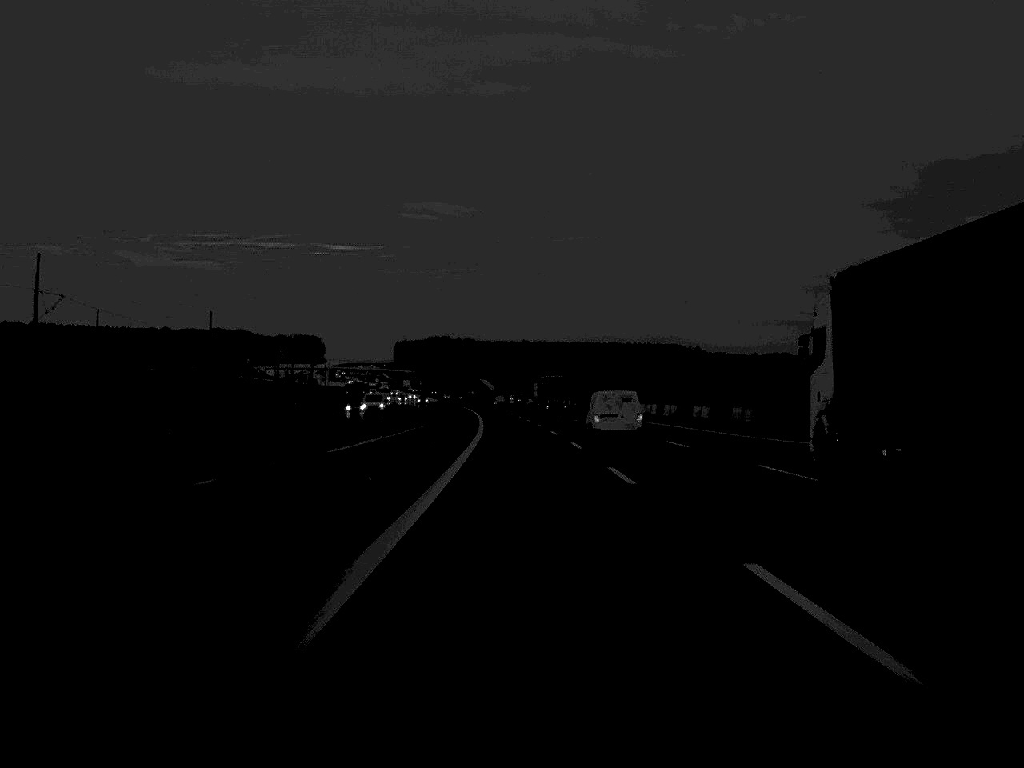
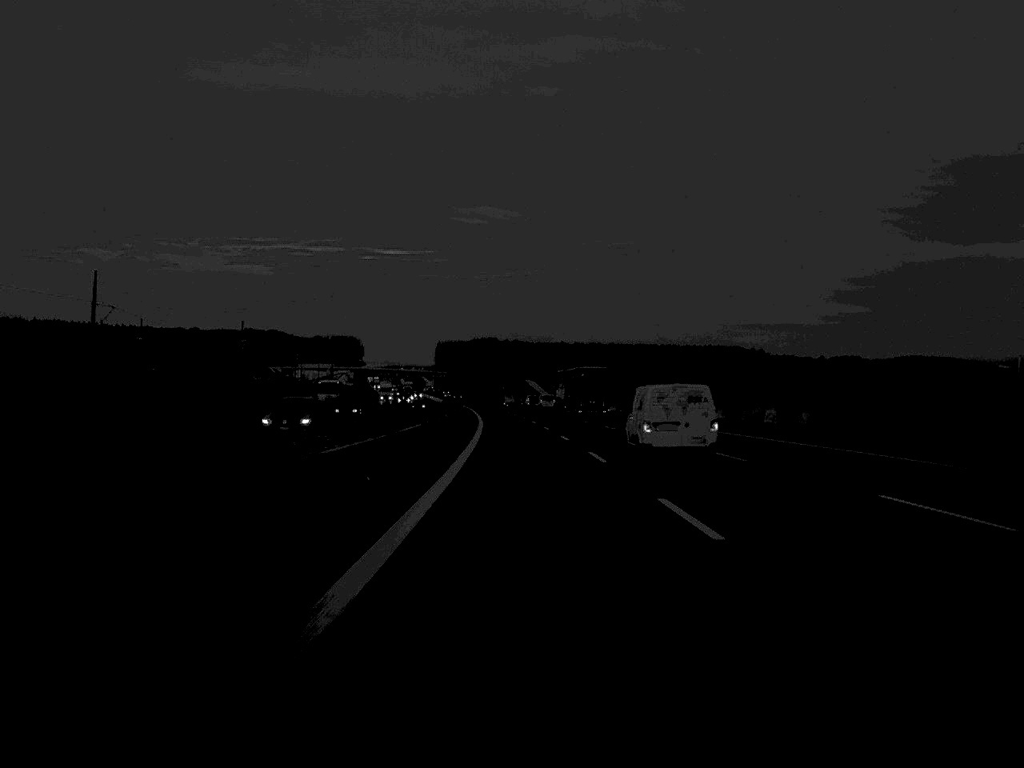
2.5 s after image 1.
(-2.0, +99.5) m; -2°
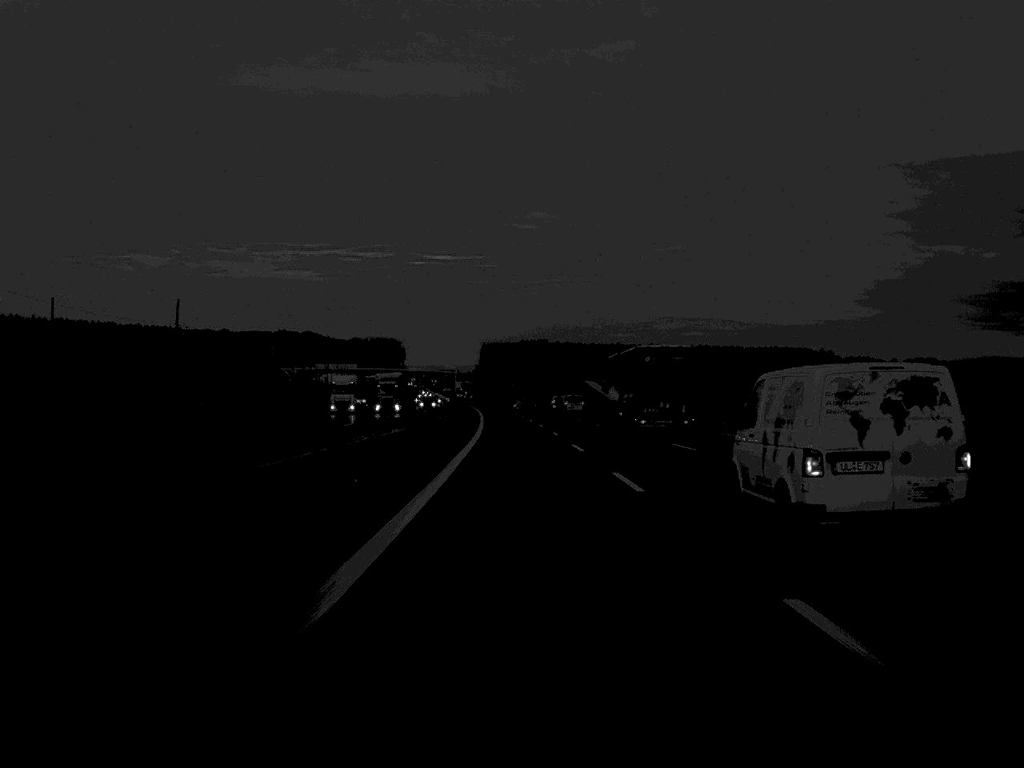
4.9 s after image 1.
(-1.9, +99.5) m; -2°
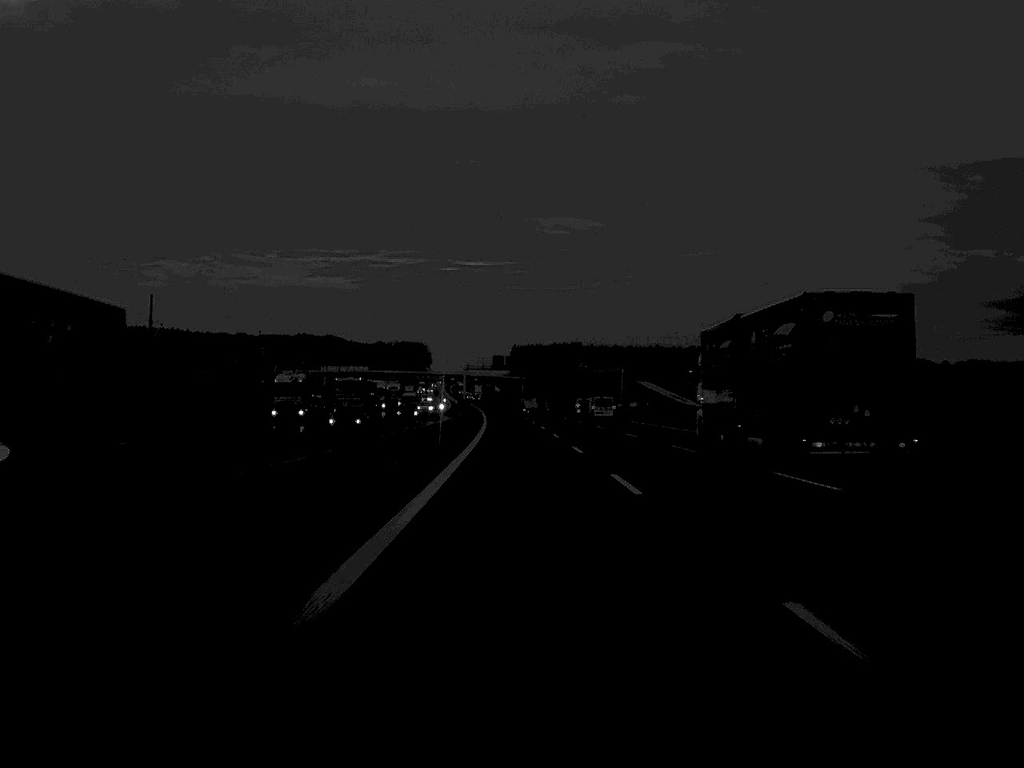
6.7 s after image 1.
(-0.9, +71.6) m; -1°
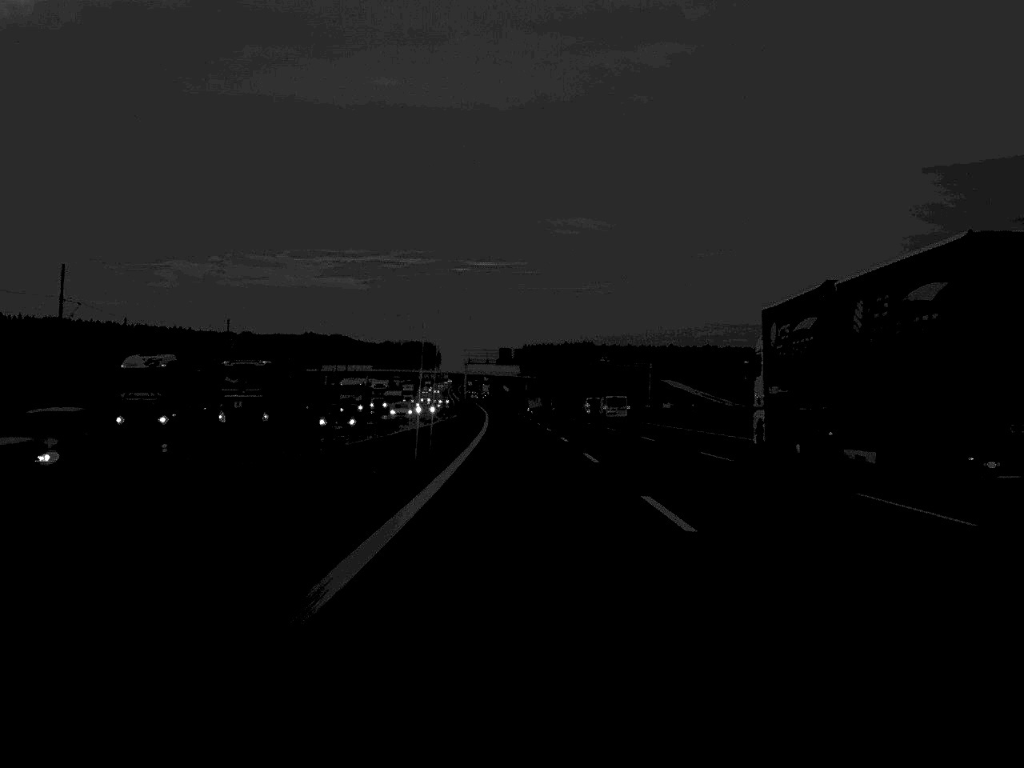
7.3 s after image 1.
(-0.1, +24.6) m; 0°
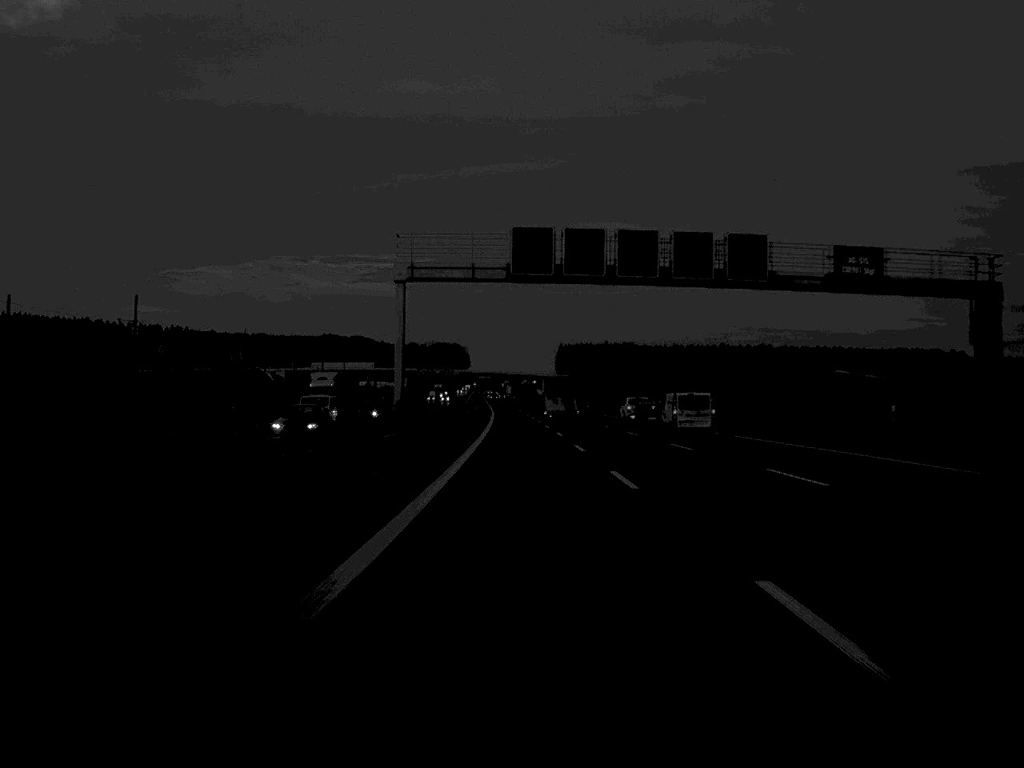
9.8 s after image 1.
(-1.3, +99.6) m; -1°
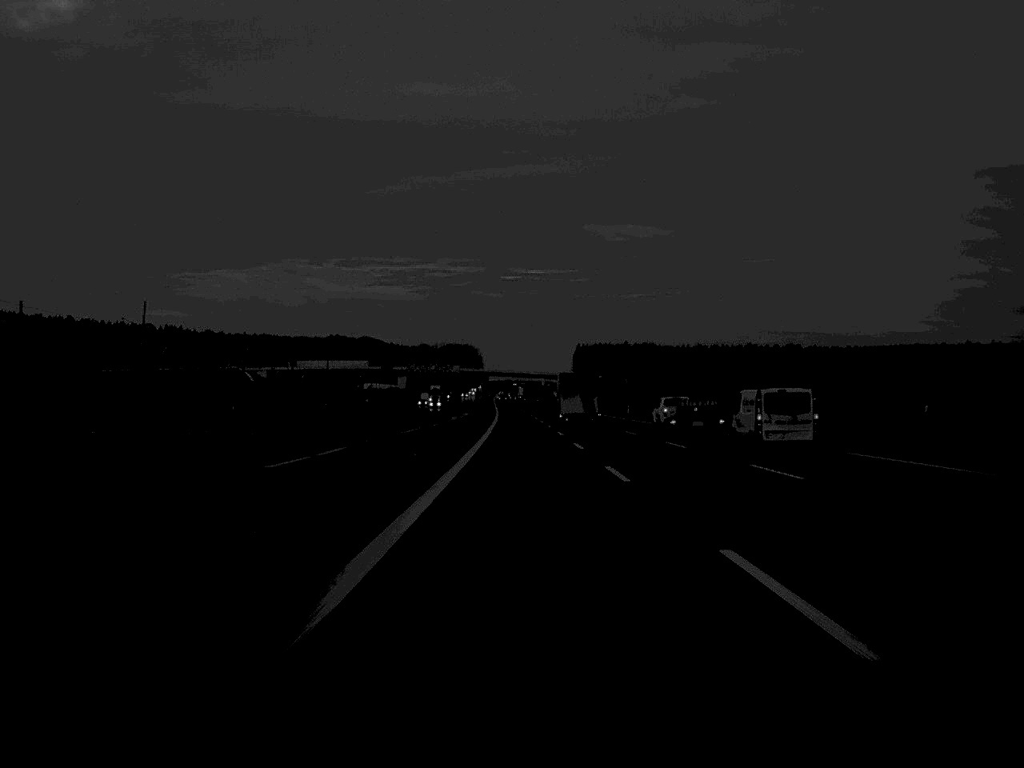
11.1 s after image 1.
(-0.3, +51.5) m; -1°
